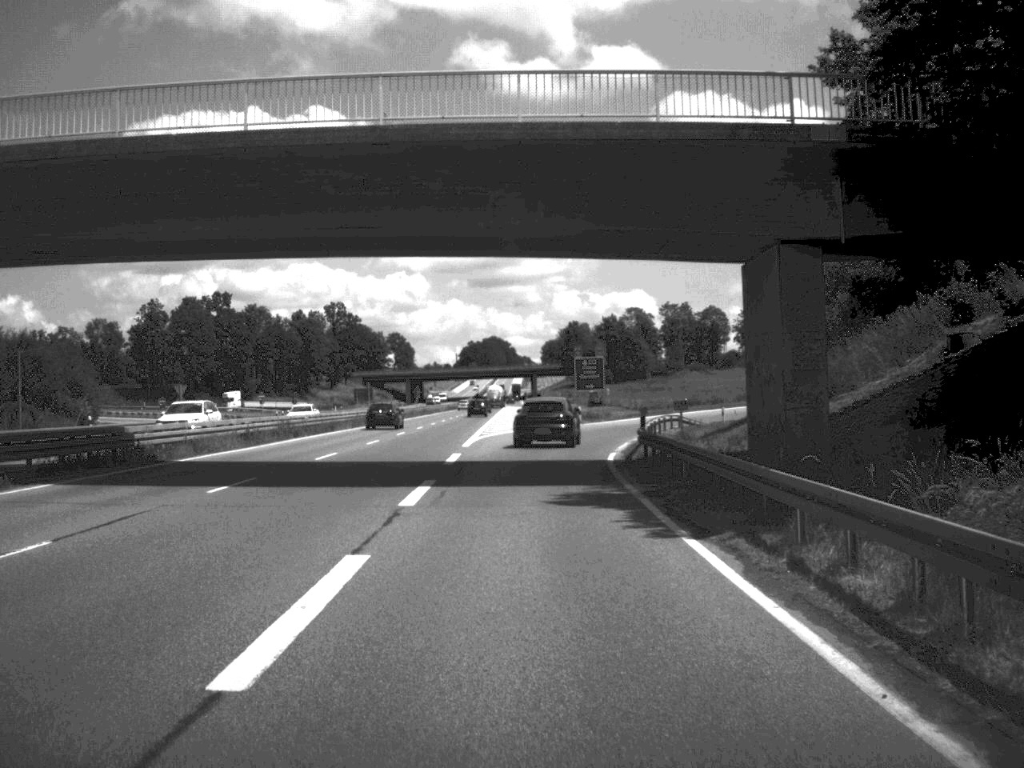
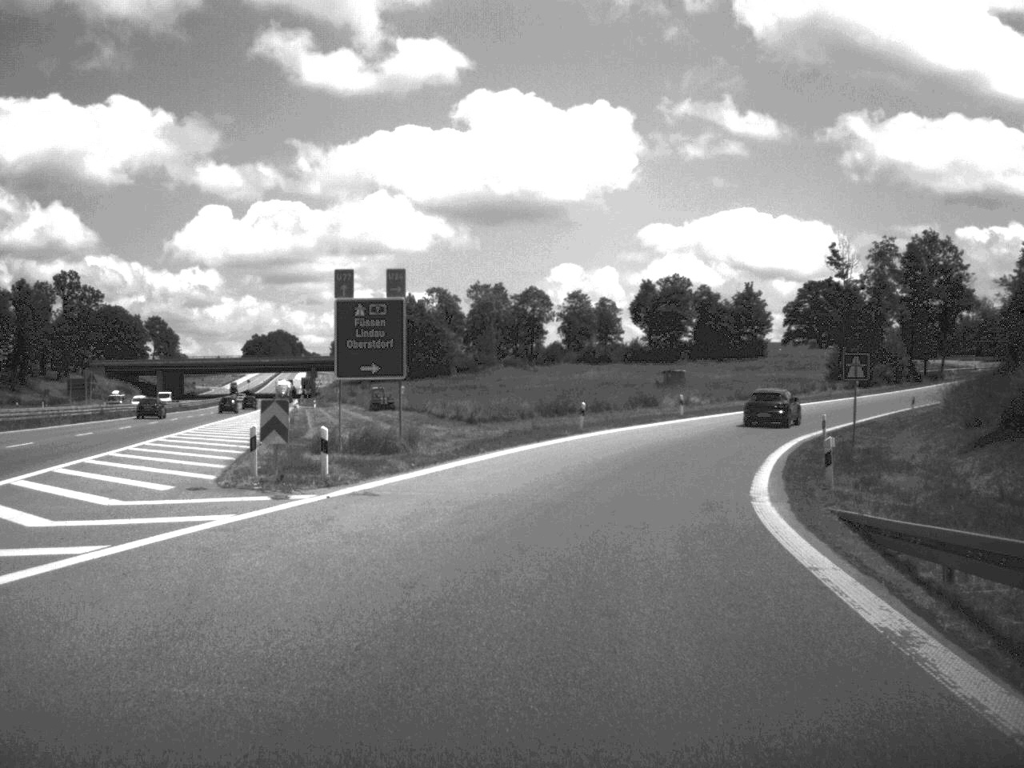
(+3.0, +55.5) m; +9°
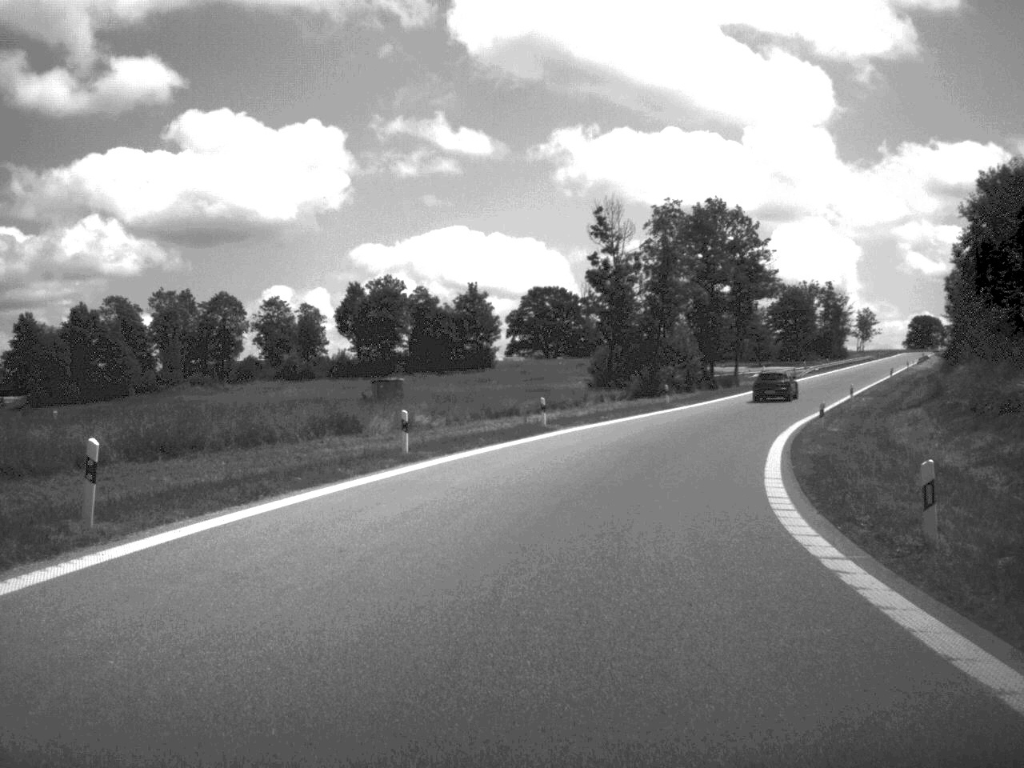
(+3.4, +32.0) m; +13°
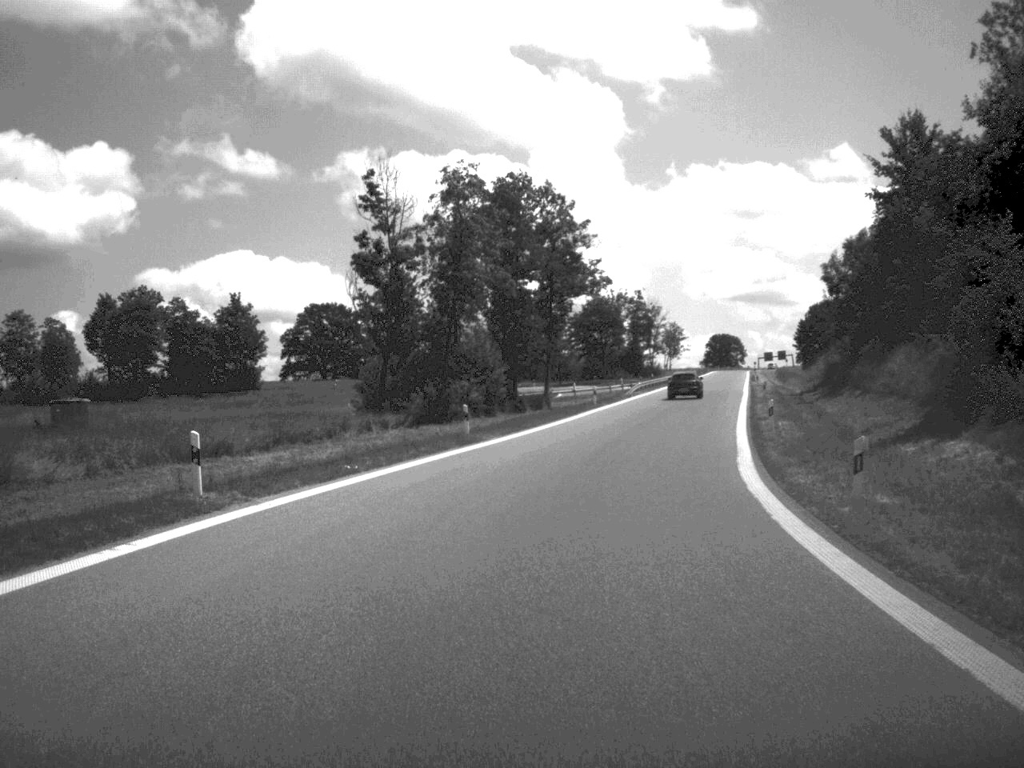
(+2.0, +23.7) m; +9°
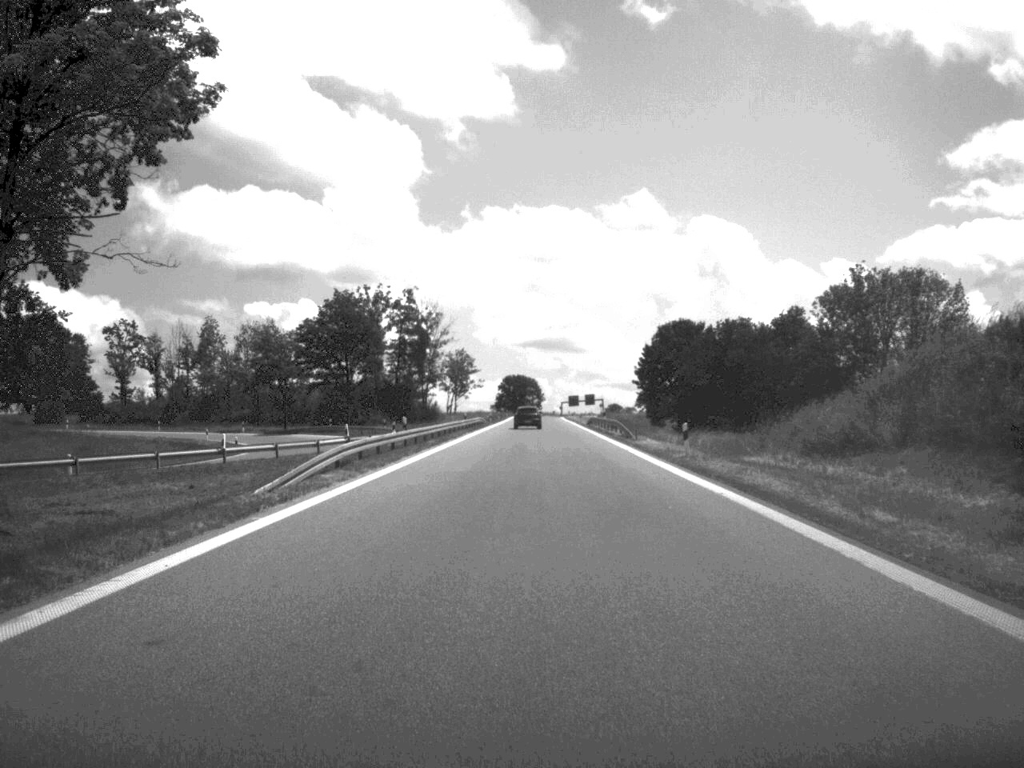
(+7.2, +63.2) m; +9°
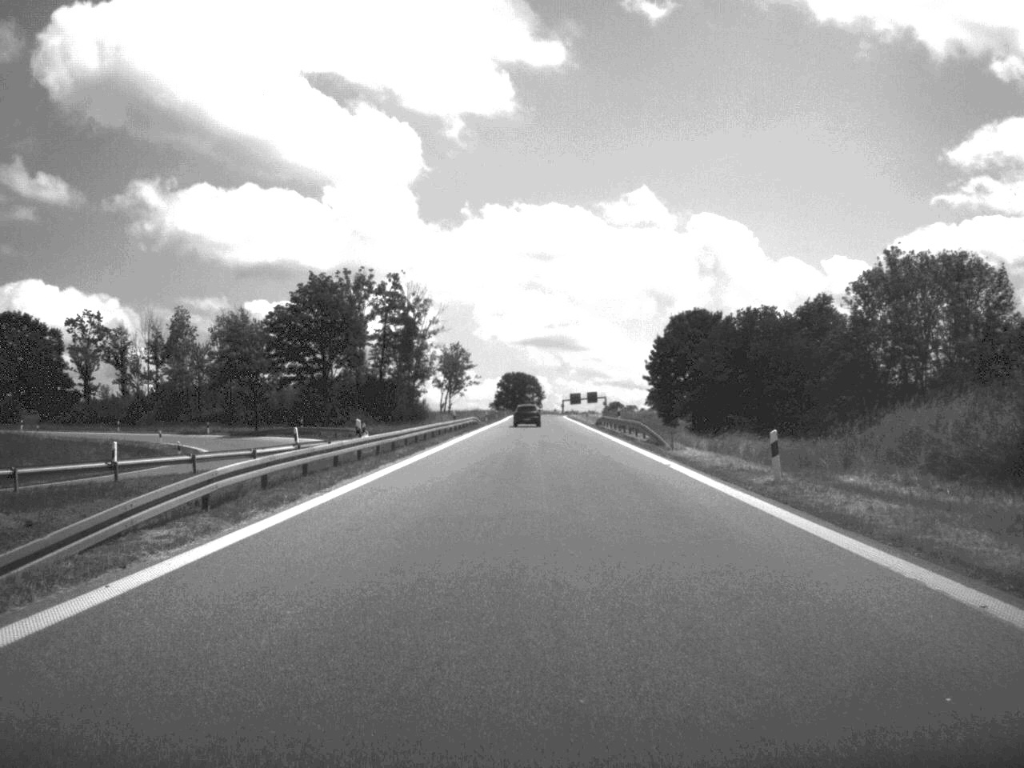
(0.0, +12.9) m; 0°
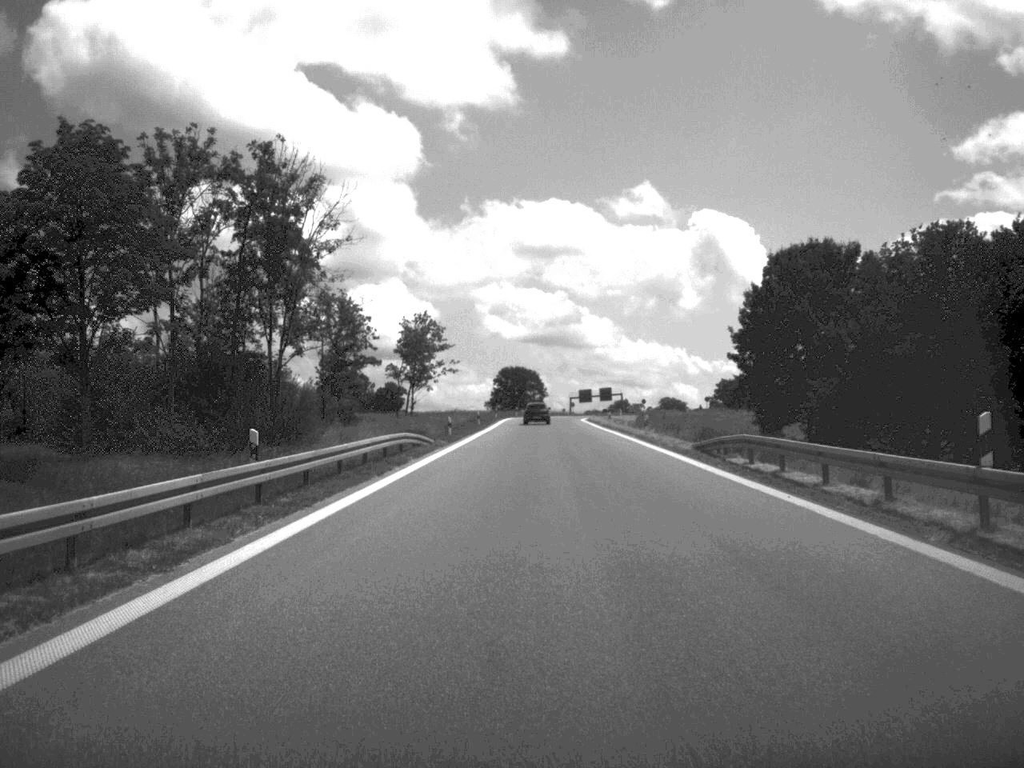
(-0.1, +54.3) m; 0°
